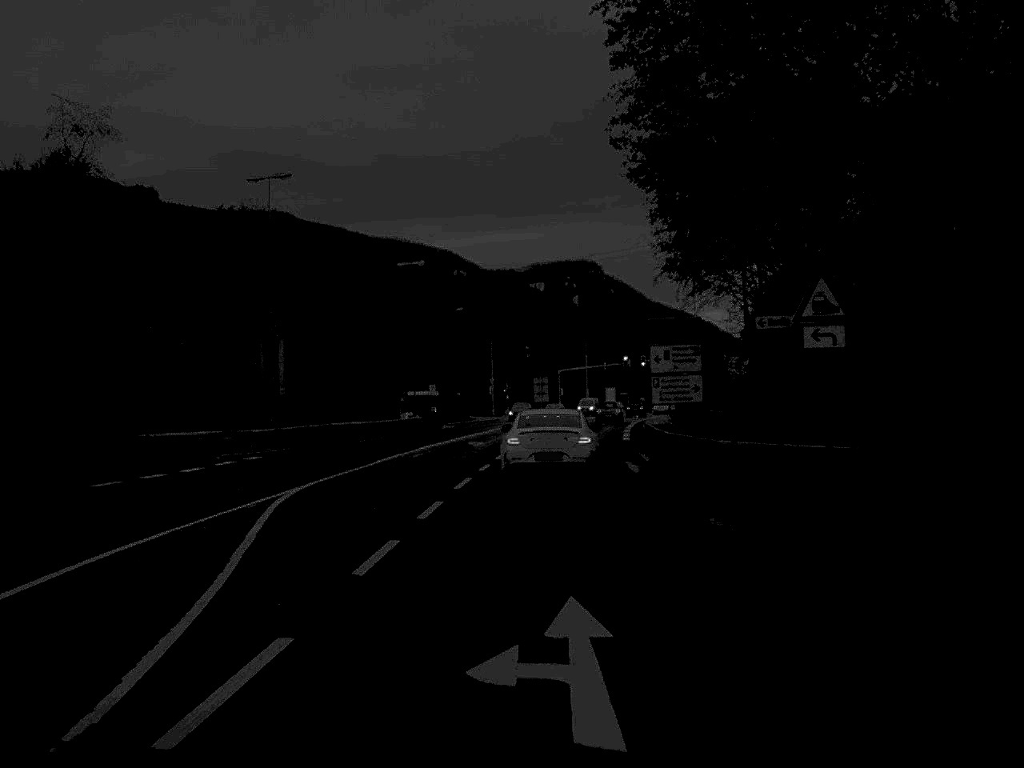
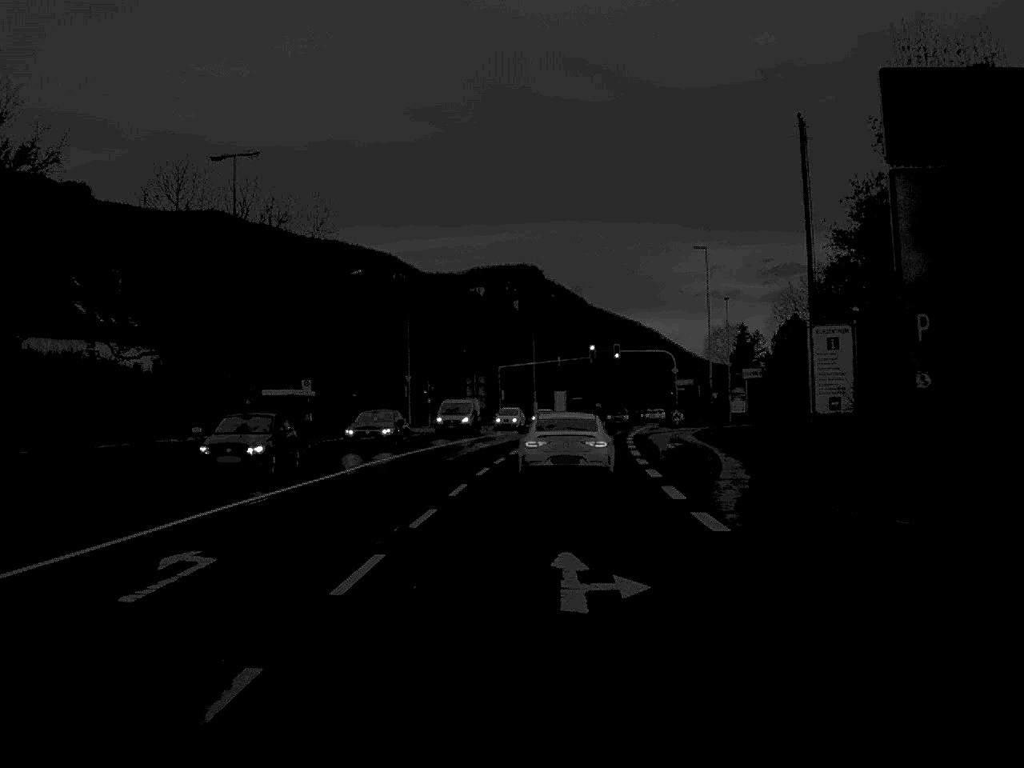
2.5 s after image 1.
(+0.8, +36.7) m; +3°
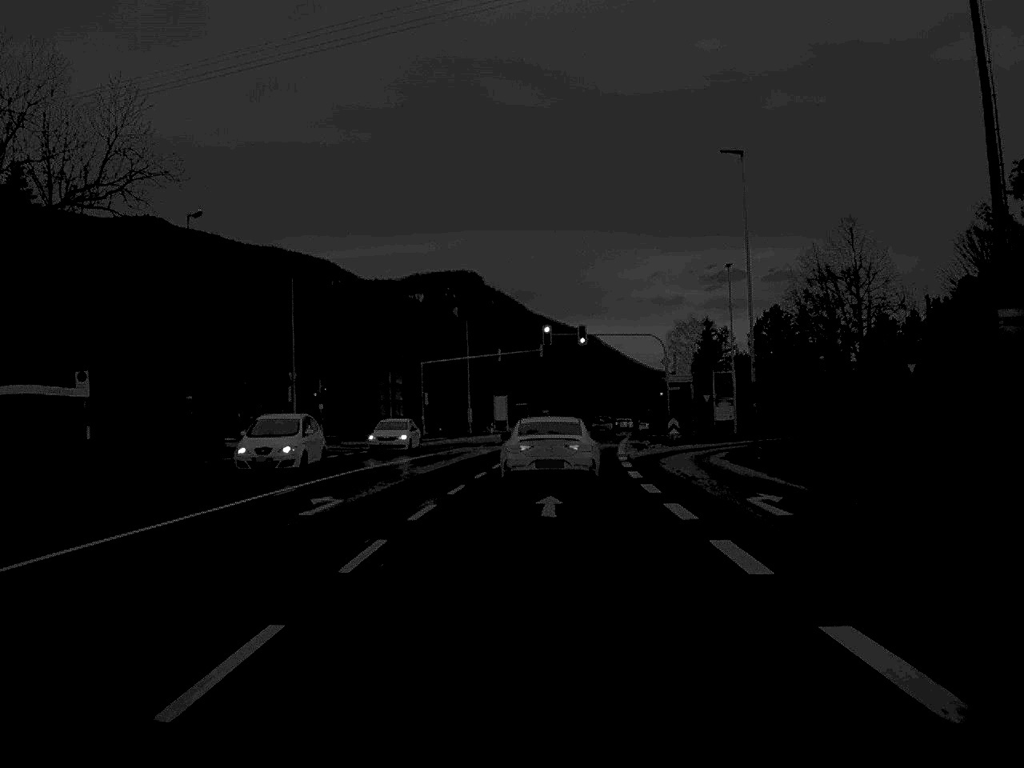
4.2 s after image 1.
(+0.6, +28.1) m; +3°
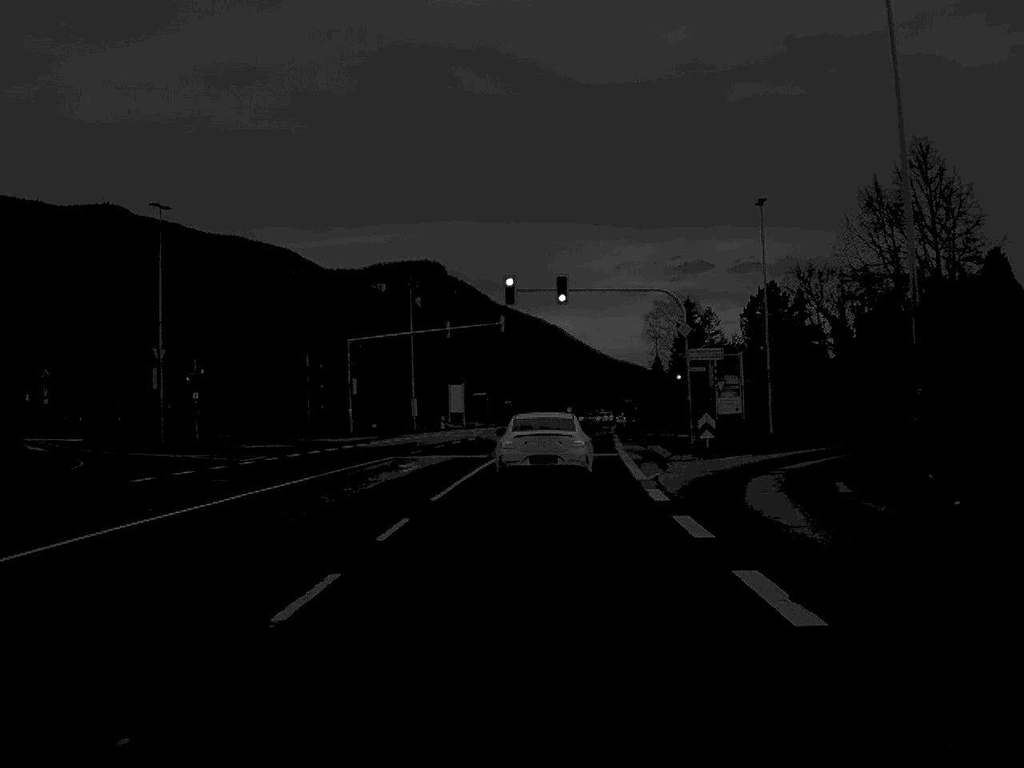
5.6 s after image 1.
(+0.3, +21.1) m; +2°
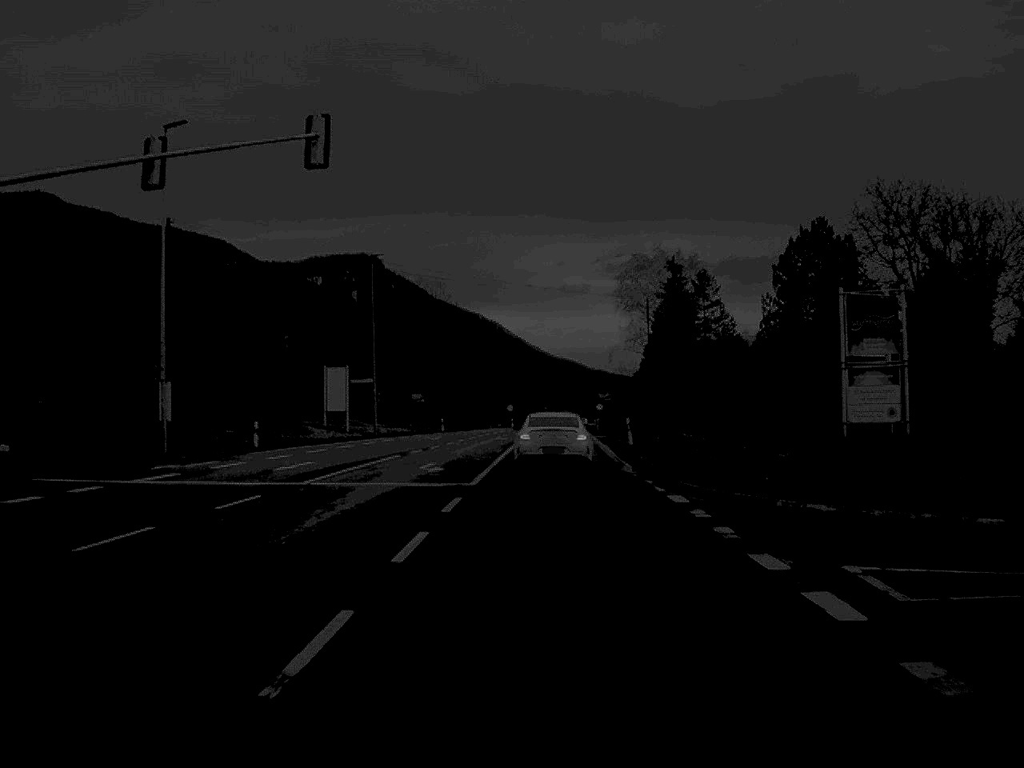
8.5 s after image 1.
(+1.3, +49.7) m; +3°
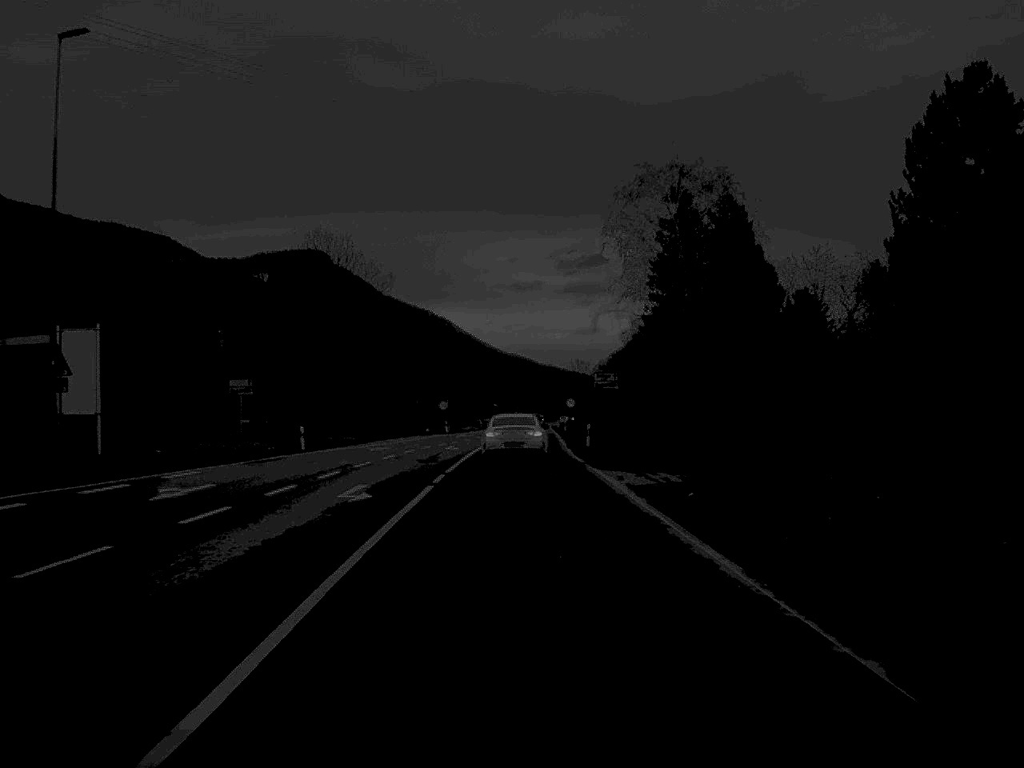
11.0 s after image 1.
(+0.8, +44.1) m; +2°
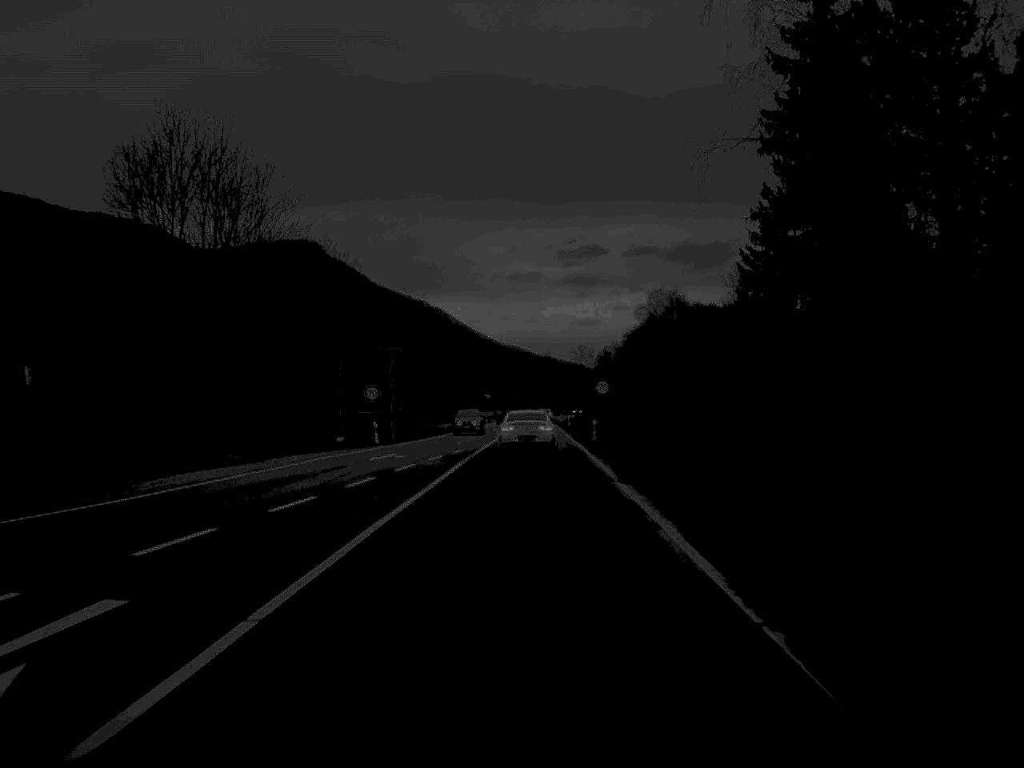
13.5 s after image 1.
(0.0, +46.5) m; 0°
